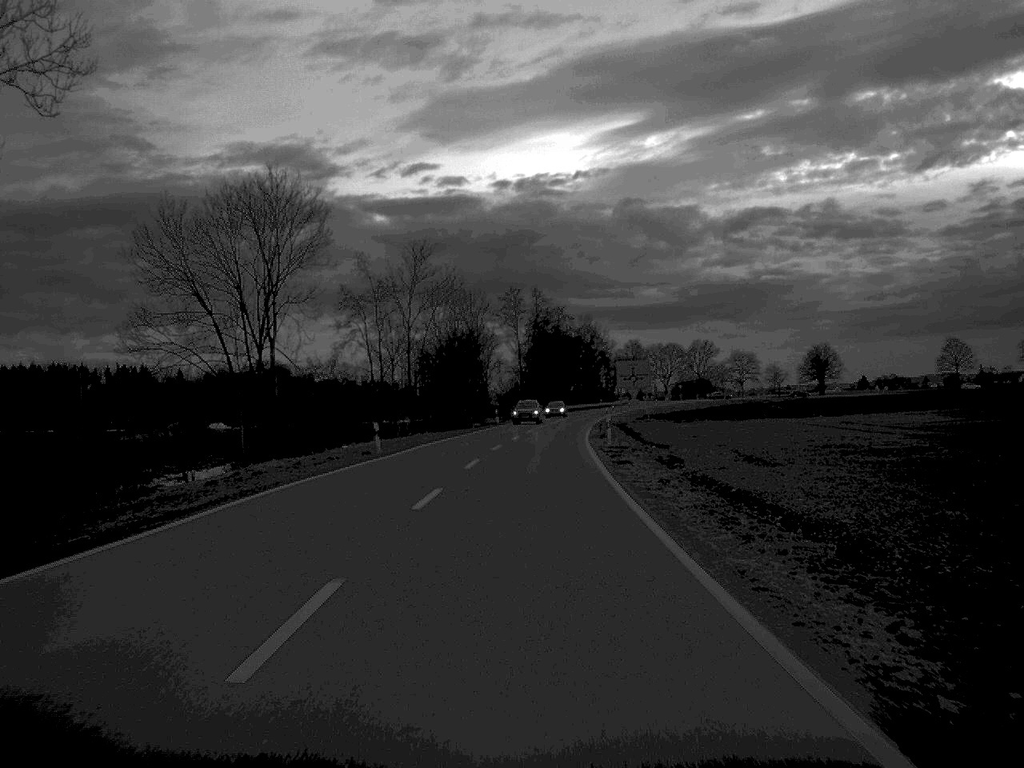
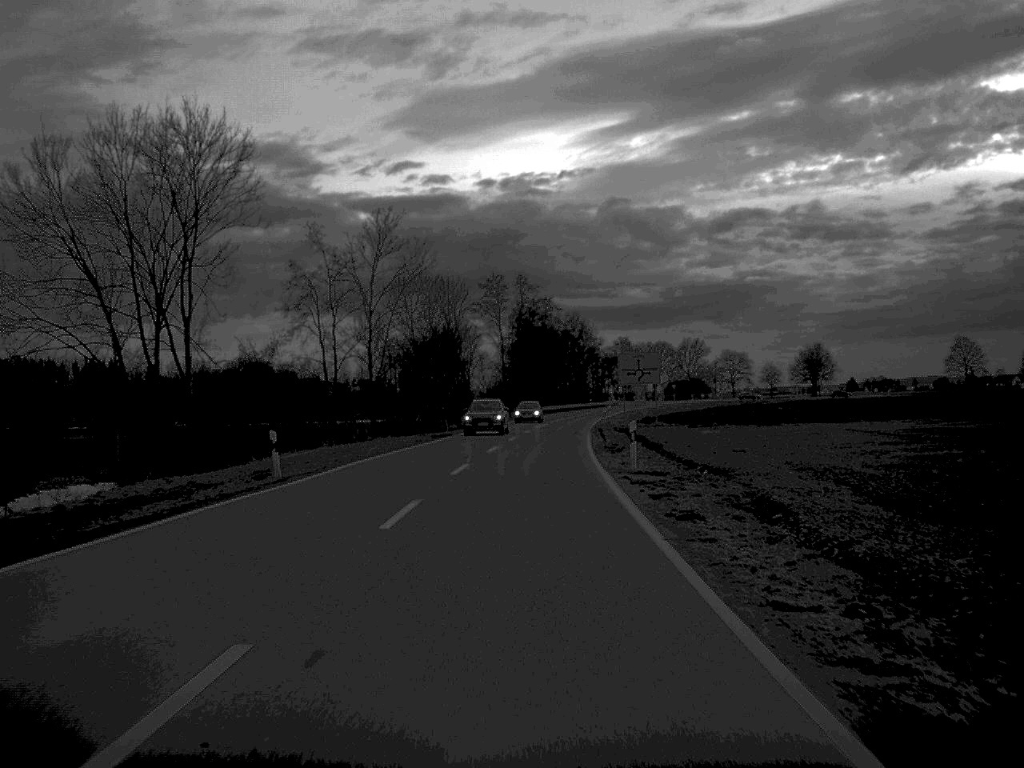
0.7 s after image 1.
(+0.1, +15.2) m; +1°
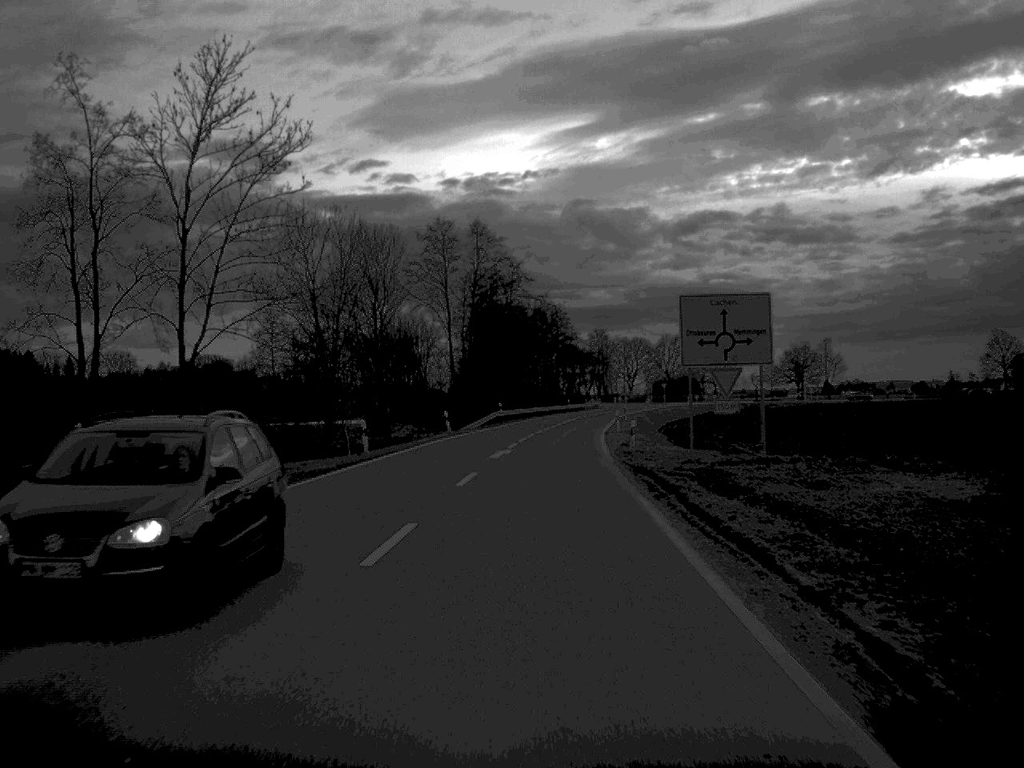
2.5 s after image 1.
(+0.5, +39.0) m; +2°
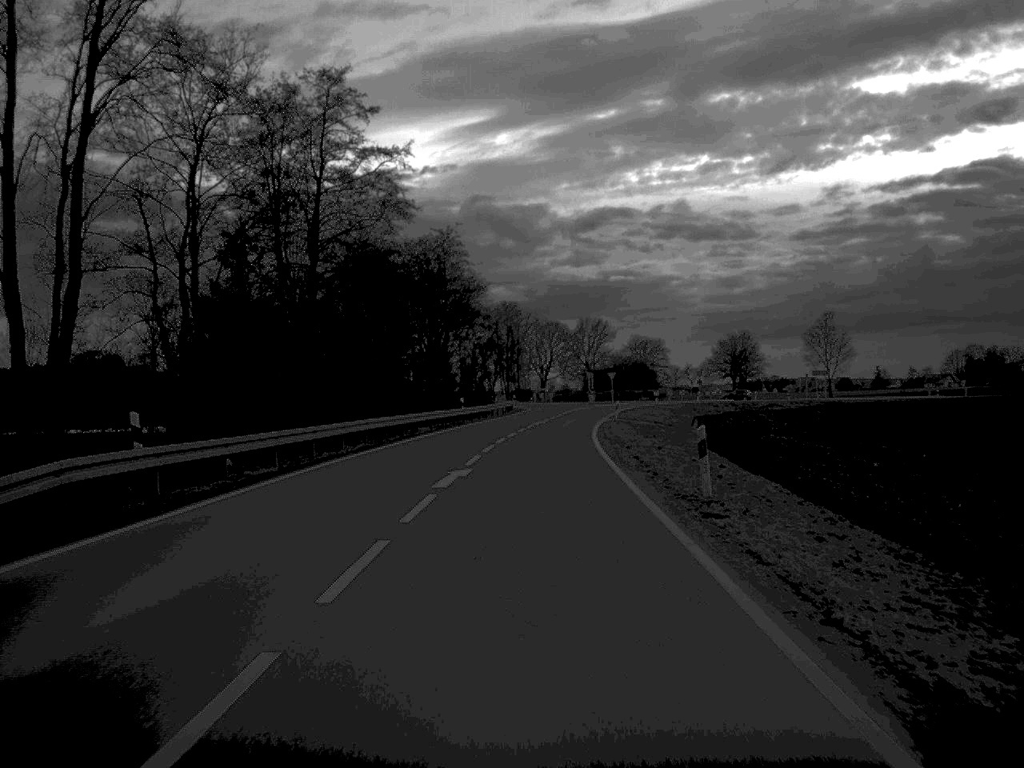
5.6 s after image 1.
(+2.7, +67.5) m; +5°
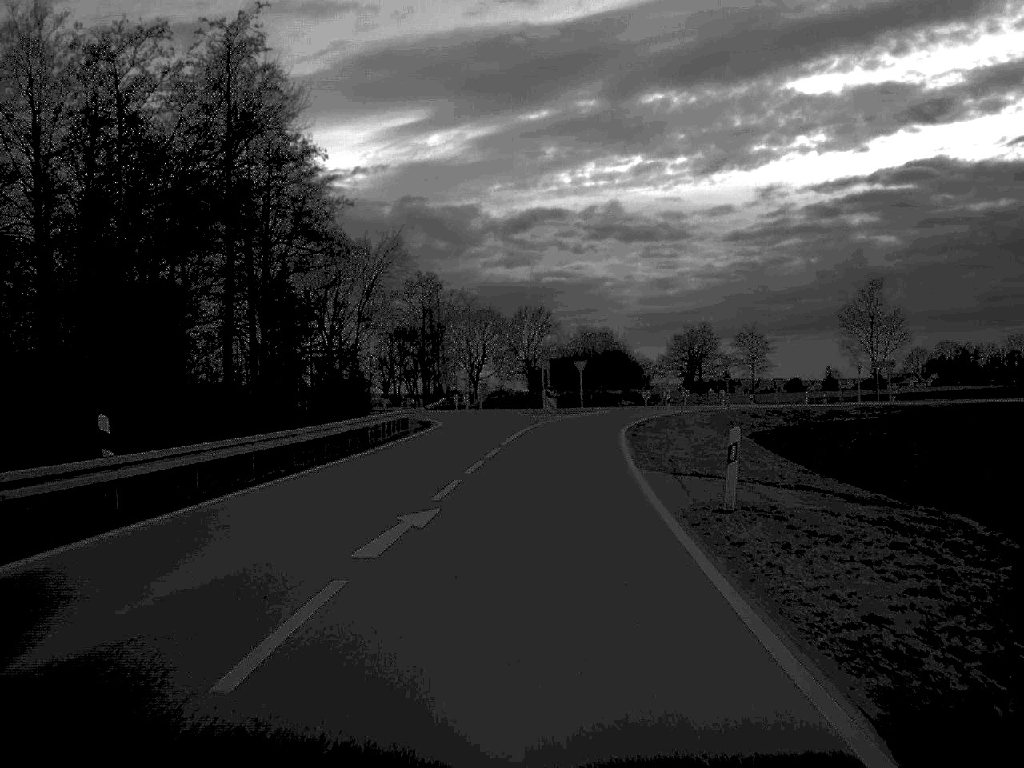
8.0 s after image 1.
(+1.3, +50.5) m; +3°
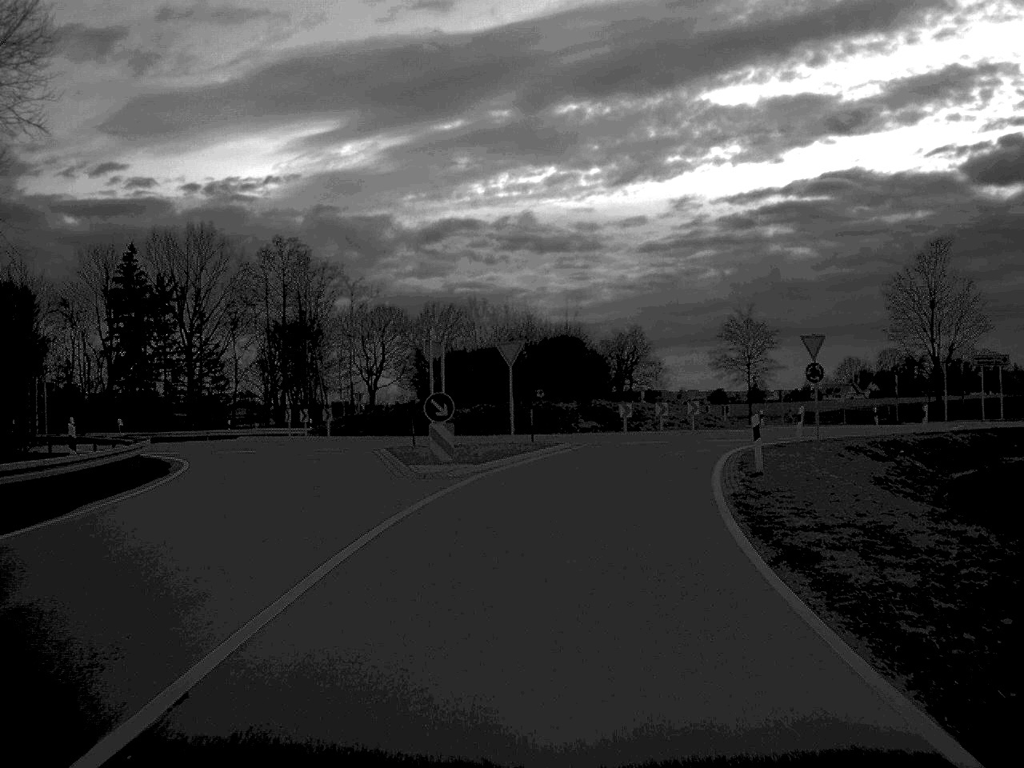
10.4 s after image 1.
(+1.2, +39.8) m; +4°
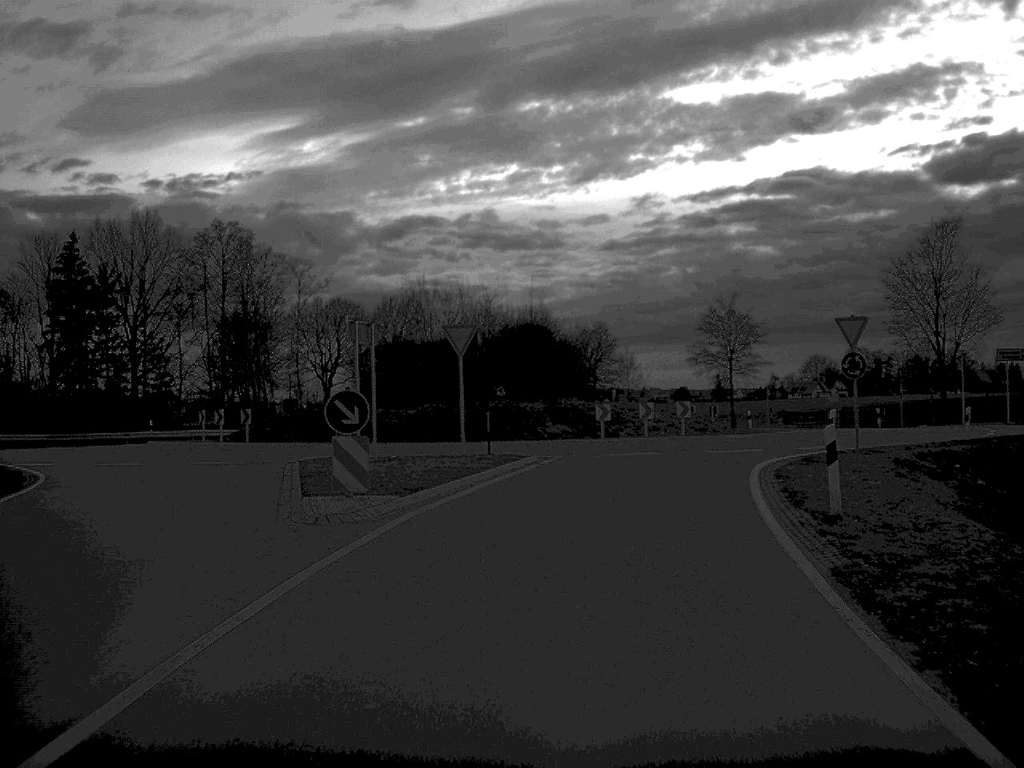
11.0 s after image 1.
(+0.1, +8.4) m; +2°
